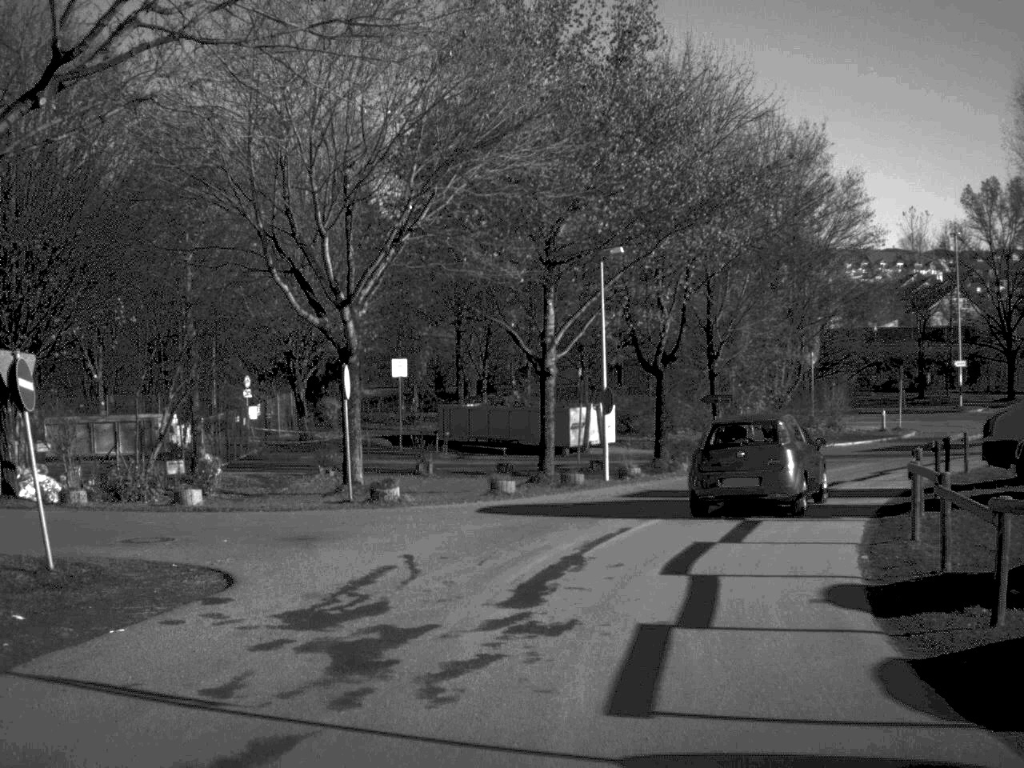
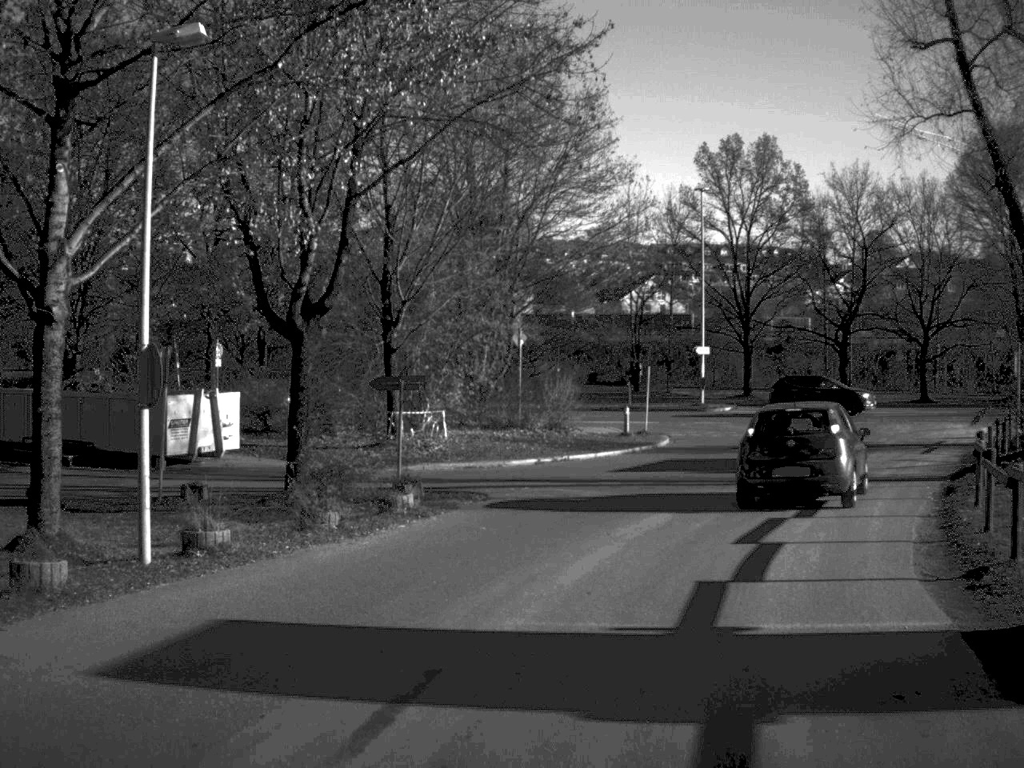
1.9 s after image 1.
(+1.8, +15.7) m; +15°
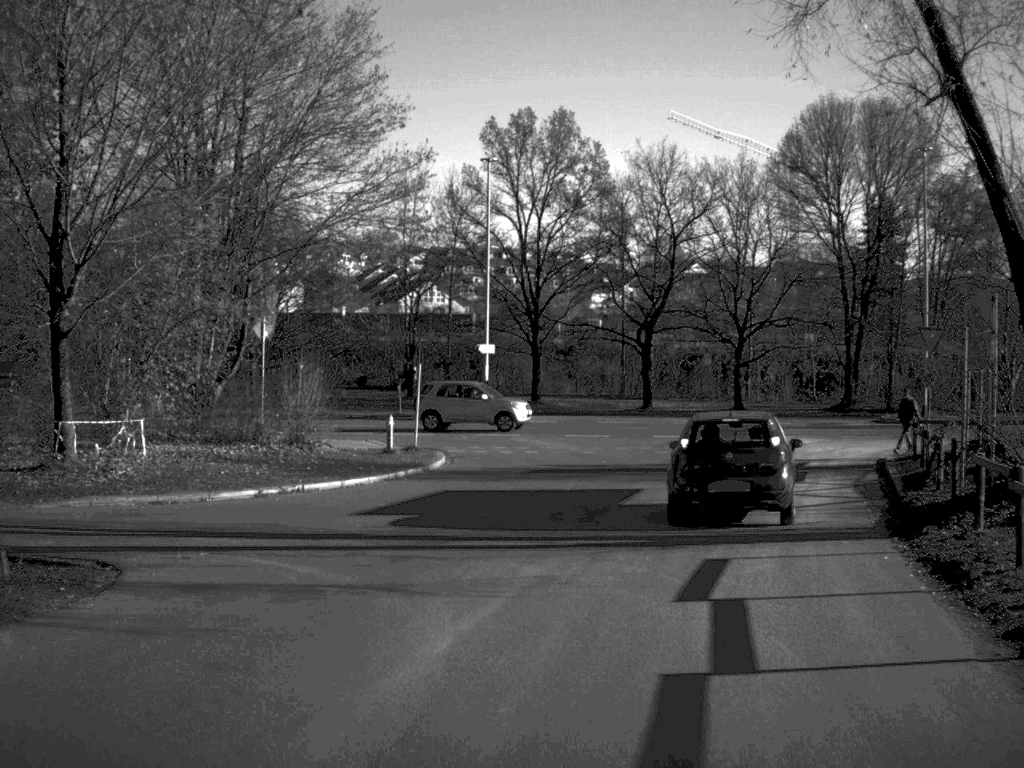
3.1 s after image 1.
(+0.8, +9.1) m; +10°
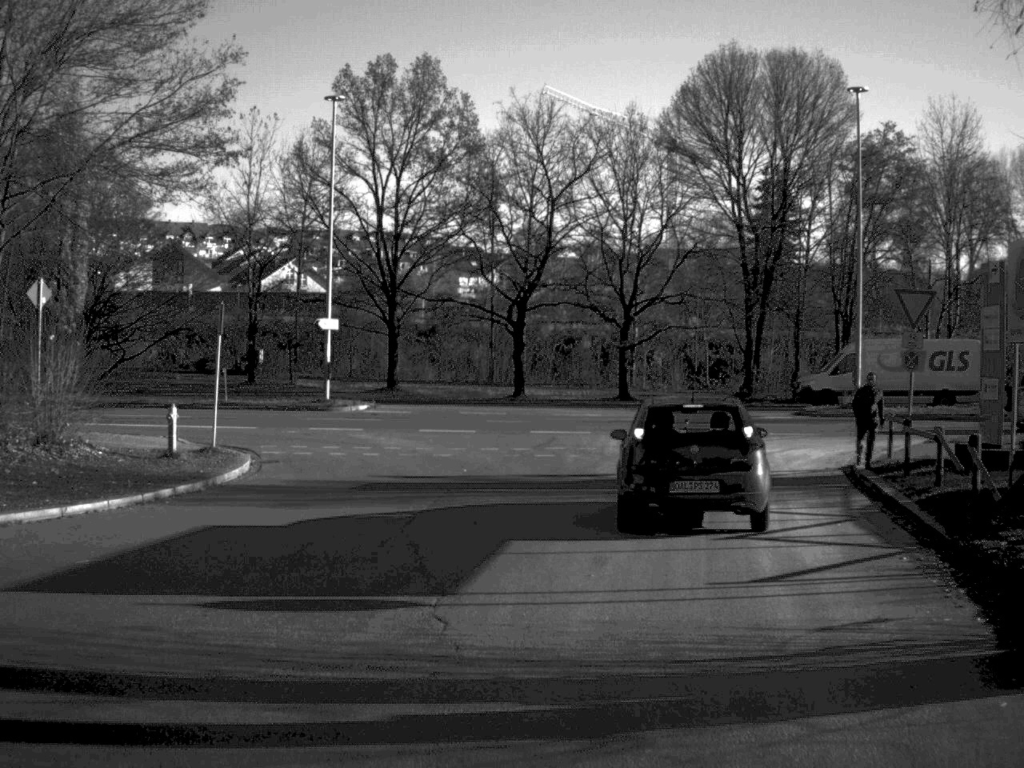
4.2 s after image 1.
(+0.4, +8.4) m; +6°
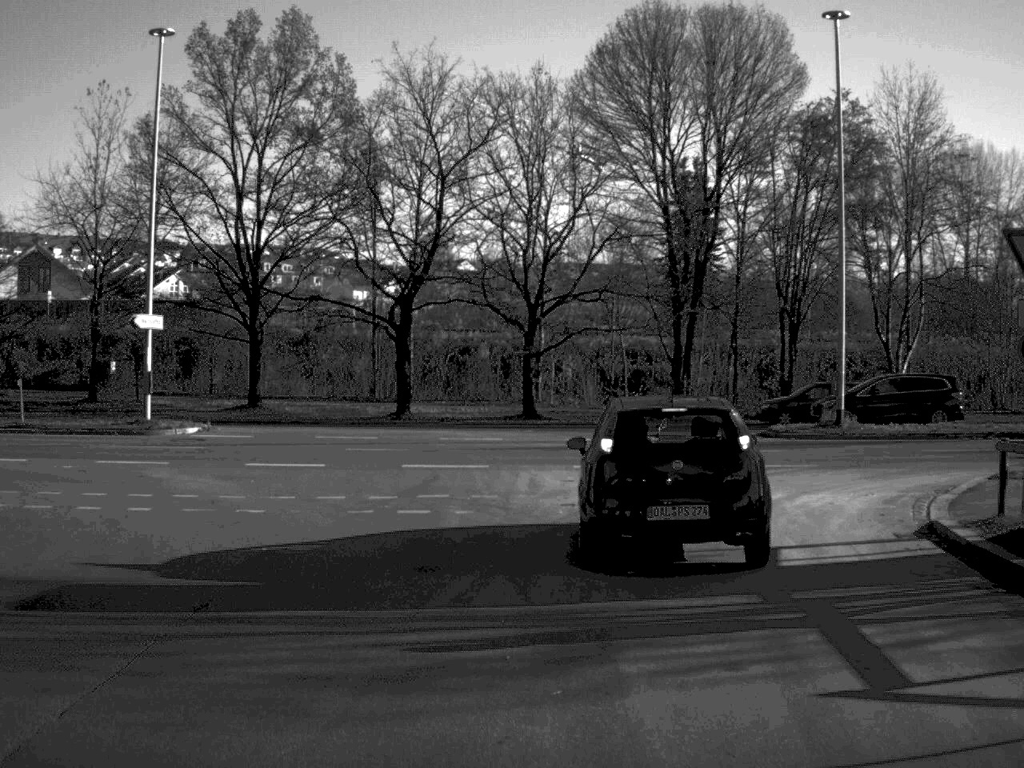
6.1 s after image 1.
(+0.4, +9.7) m; +4°
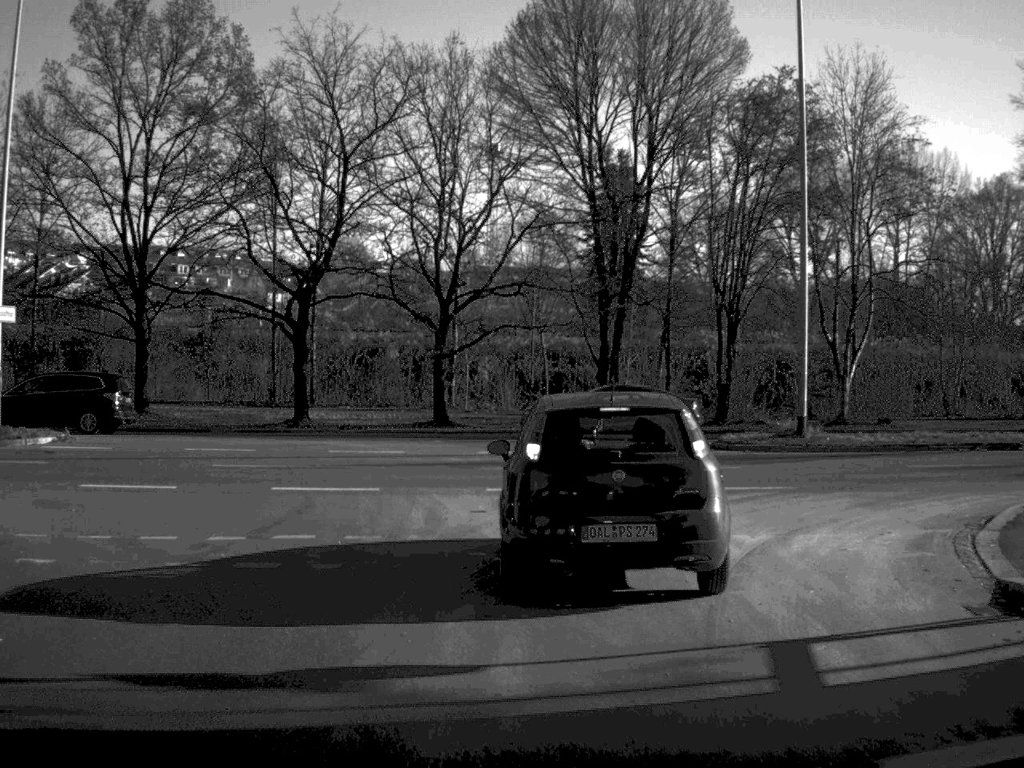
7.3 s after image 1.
(+0.1, +4.6) m; +4°
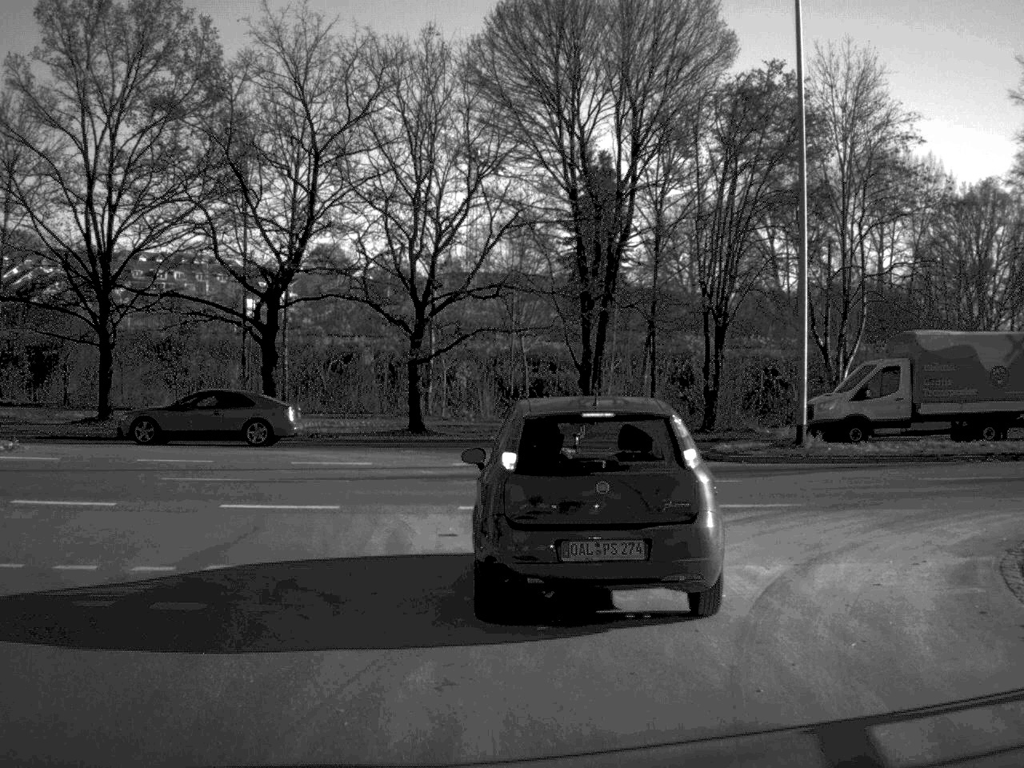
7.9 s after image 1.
(0.0, +1.9) m; +1°
